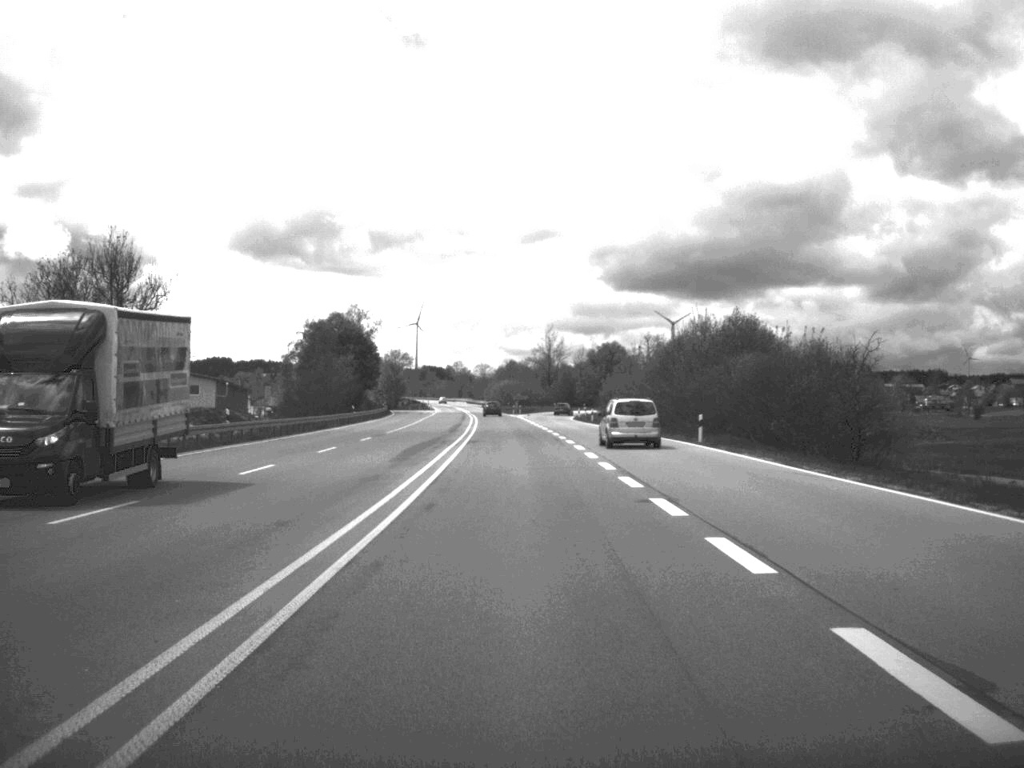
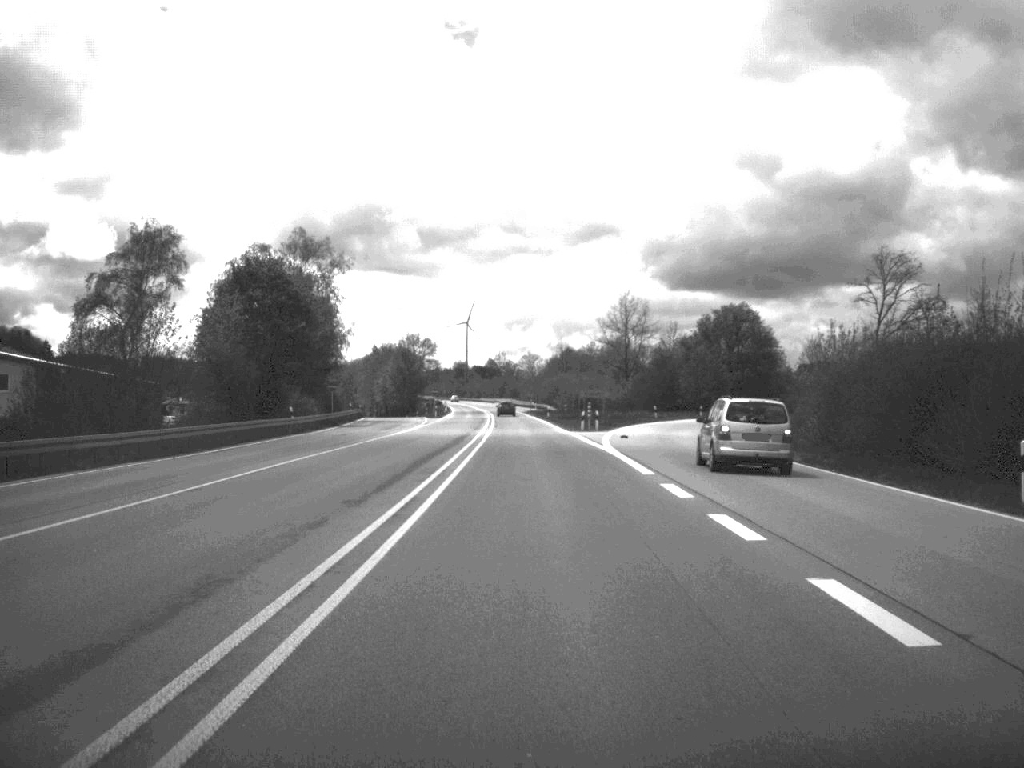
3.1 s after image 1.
(-1.7, +80.3) m; -3°
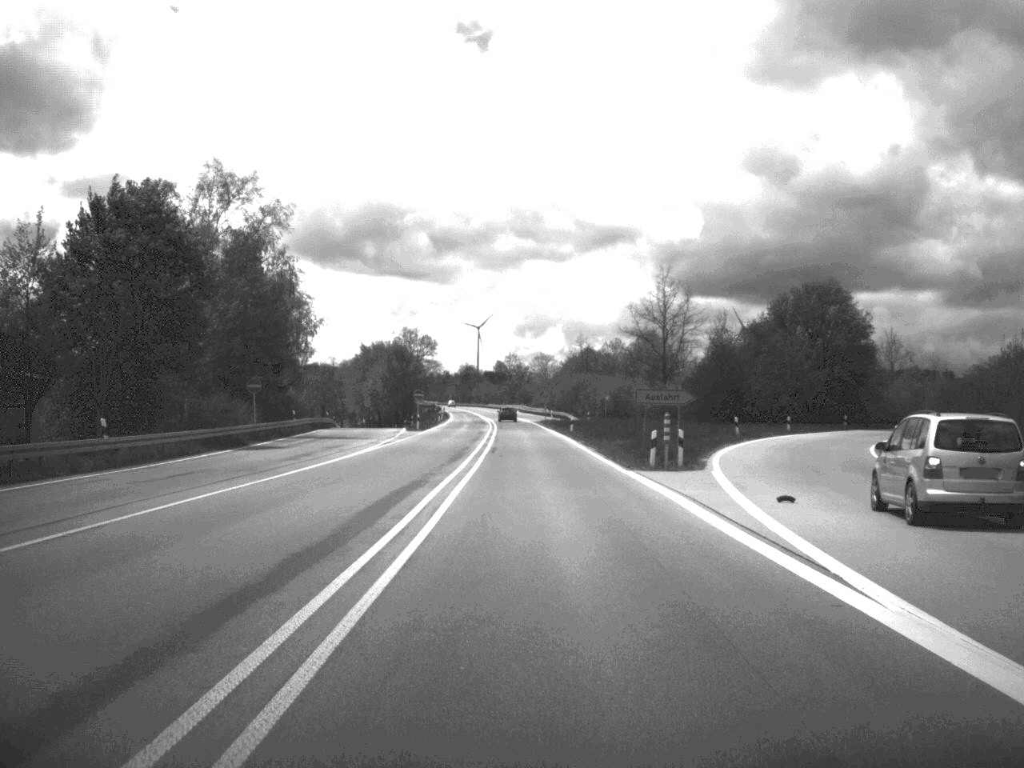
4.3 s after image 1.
(-0.2, +31.0) m; -1°
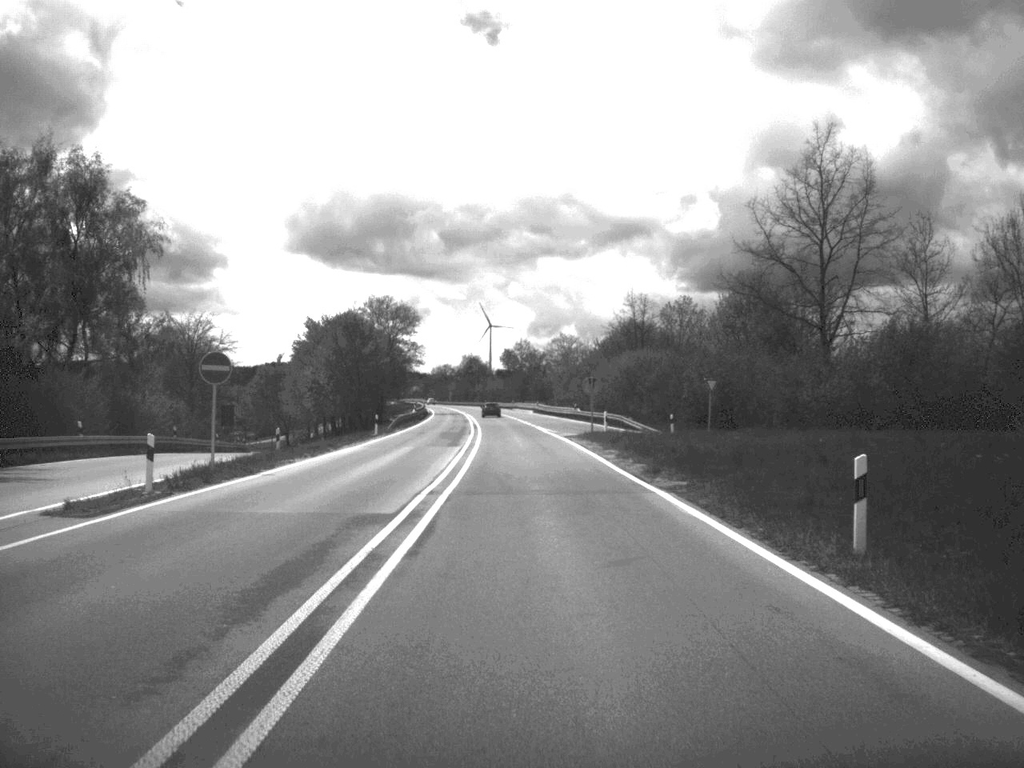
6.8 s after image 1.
(-0.5, +64.5) m; -1°
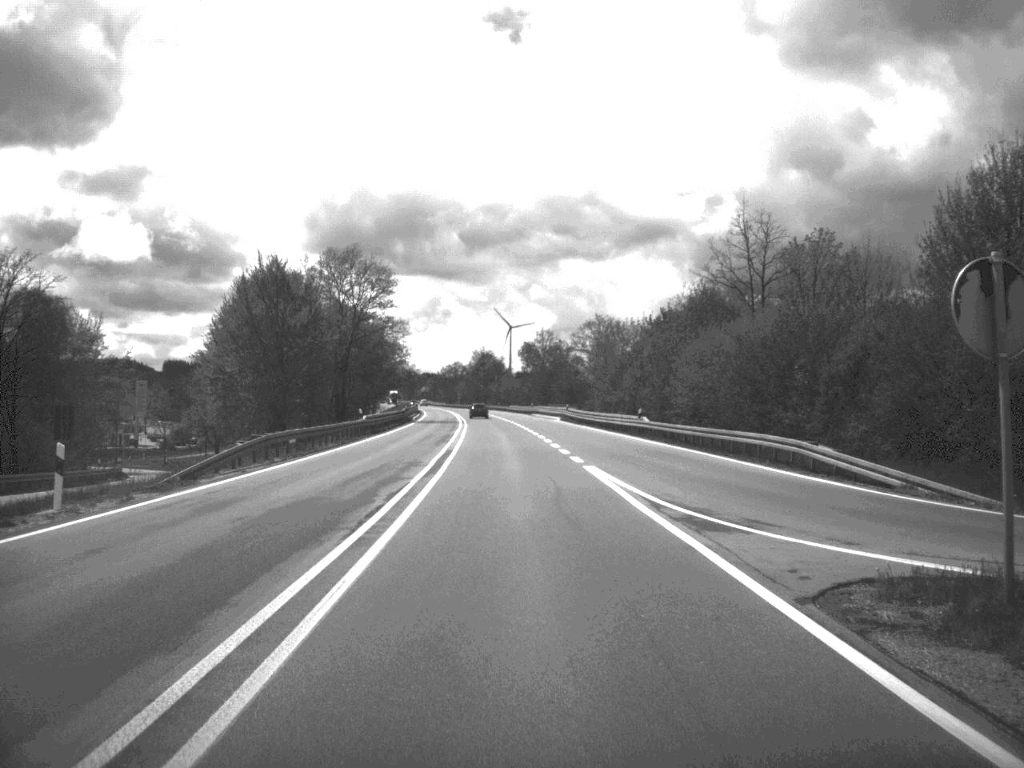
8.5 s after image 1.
(-0.4, +47.1) m; -1°
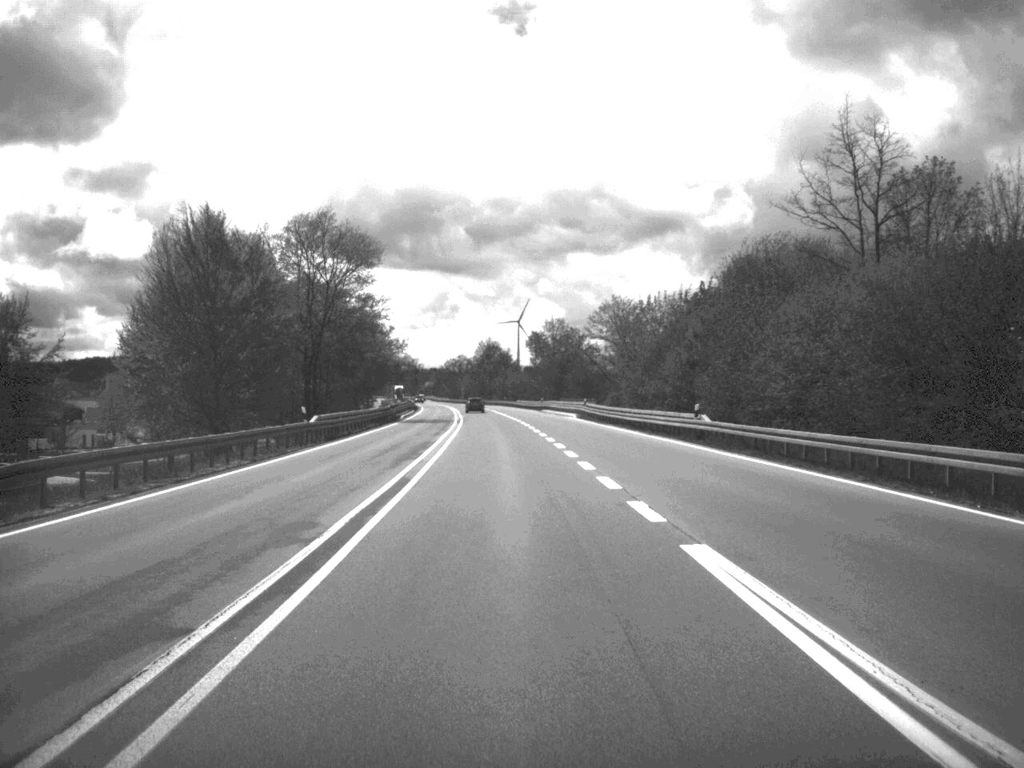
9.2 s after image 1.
(-0.1, +18.6) m; 0°
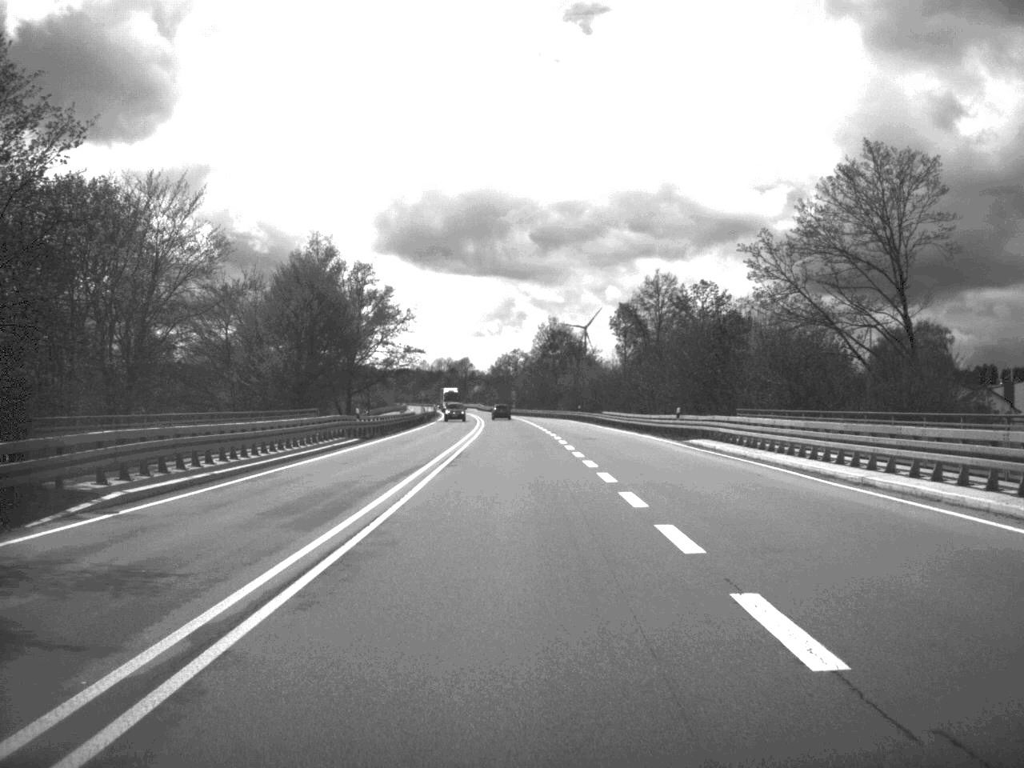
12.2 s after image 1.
(-2.1, +79.3) m; -3°
